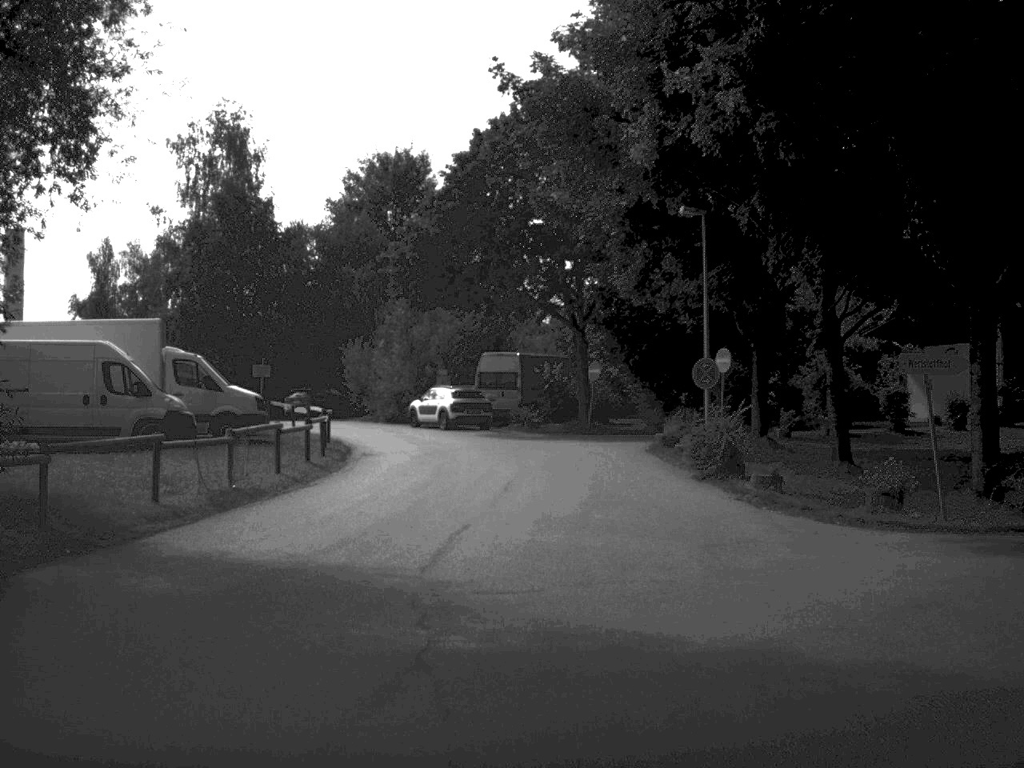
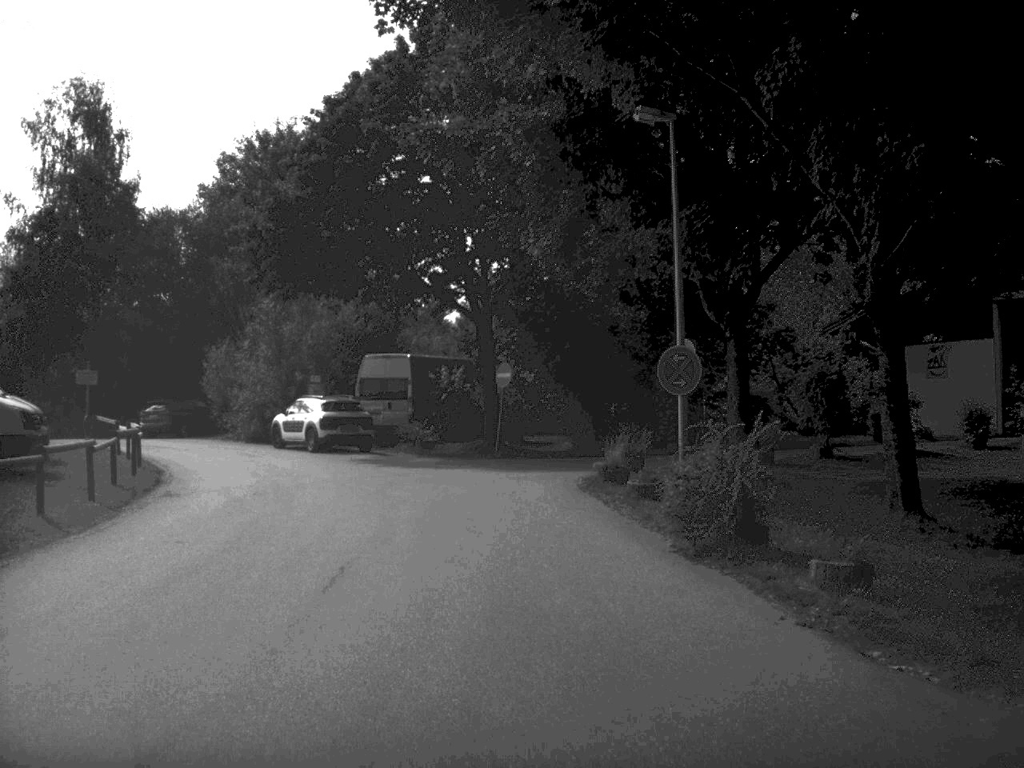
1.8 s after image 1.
(+0.4, +9.3) m; +4°
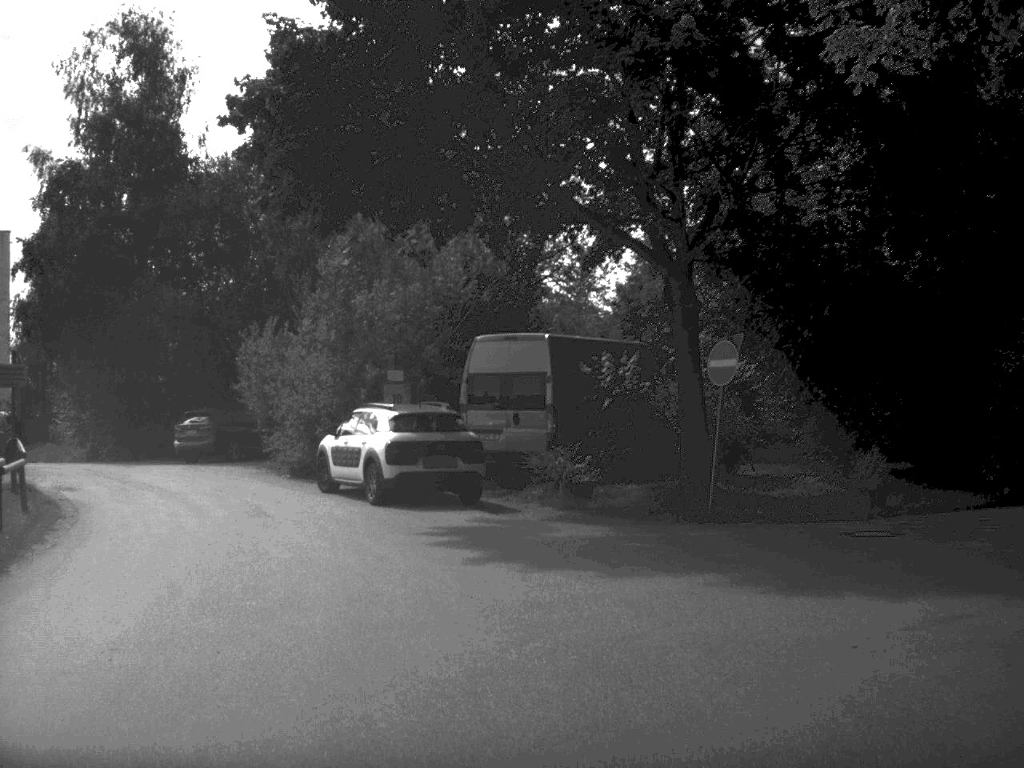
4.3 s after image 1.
(-1.0, +14.6) m; -7°
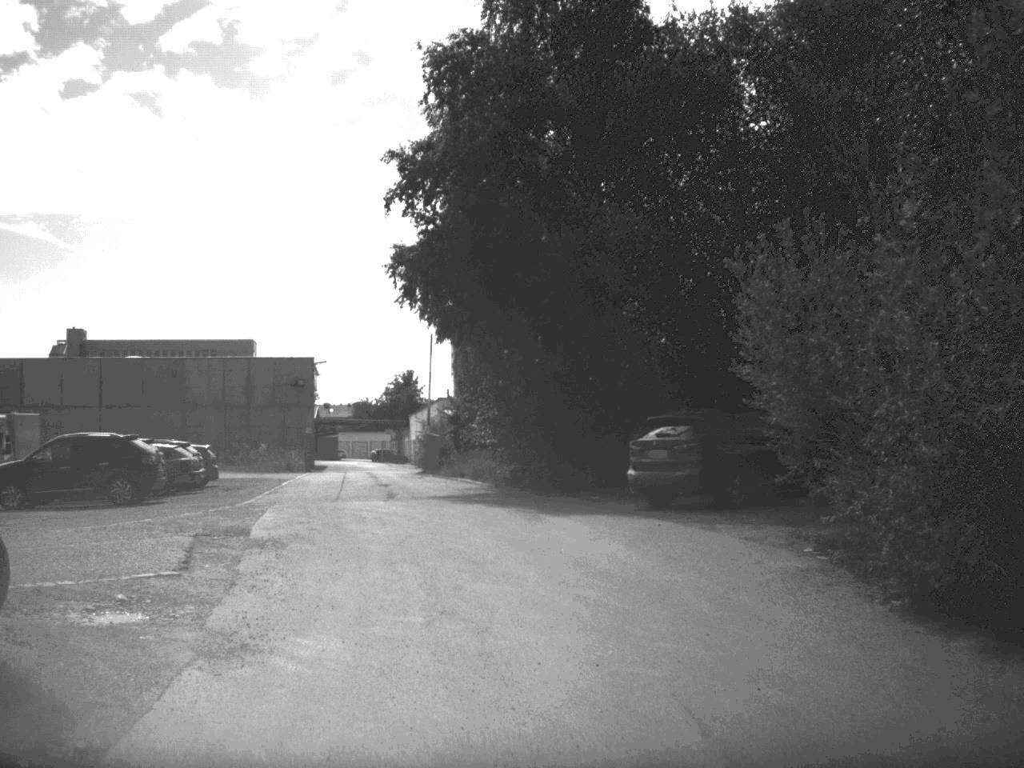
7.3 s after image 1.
(-3.2, +15.9) m; -22°
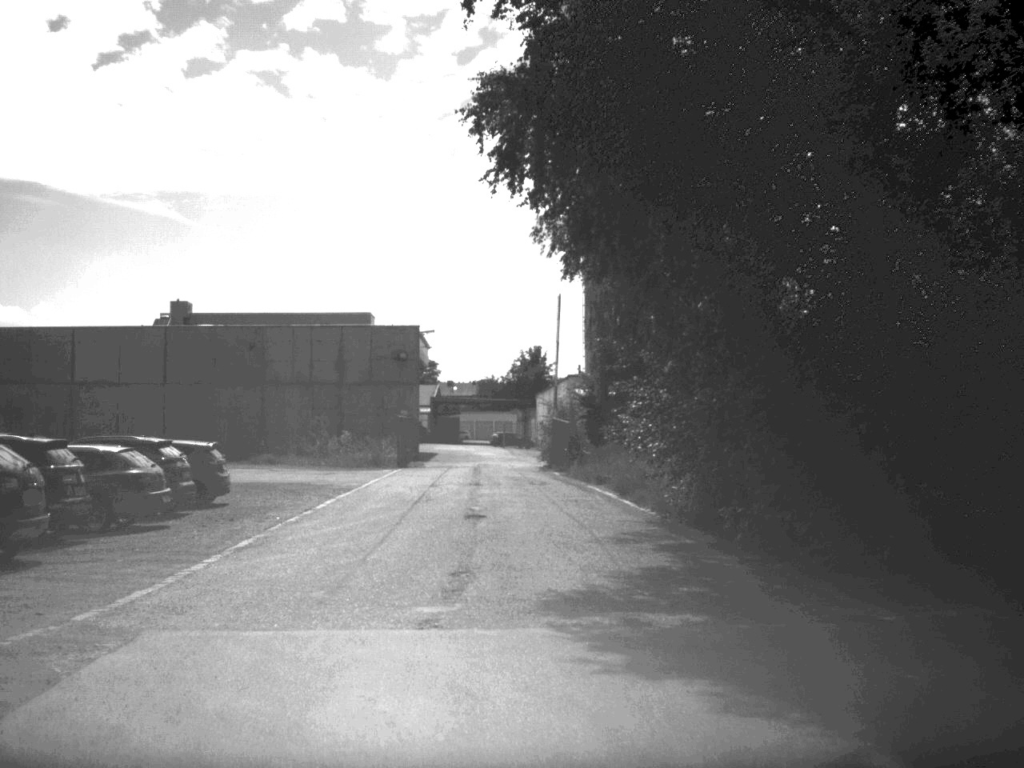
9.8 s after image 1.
(-0.8, +14.5) m; -6°
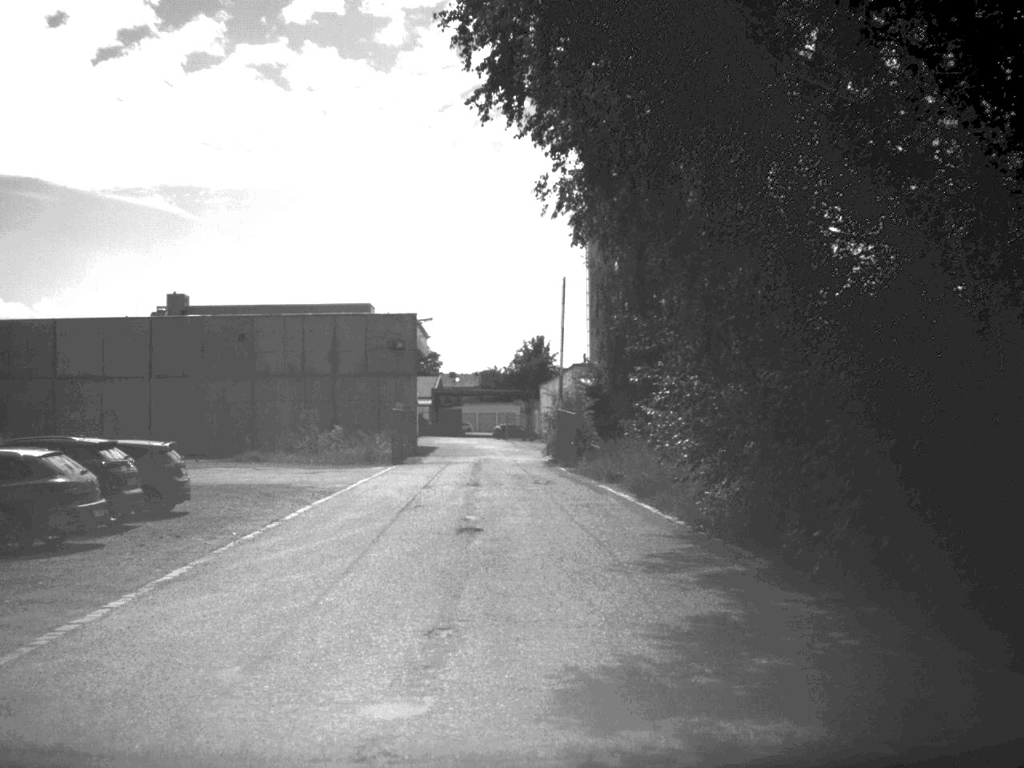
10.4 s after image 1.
(0.0, +3.6) m; 0°
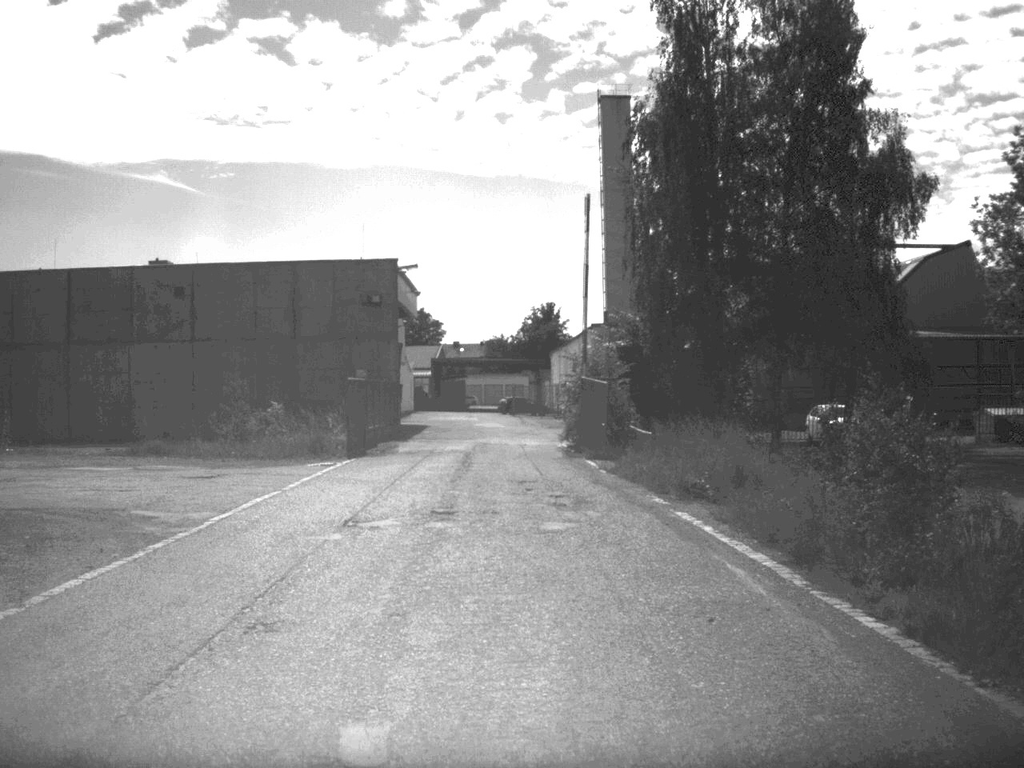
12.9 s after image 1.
(-0.1, +14.6) m; -1°
